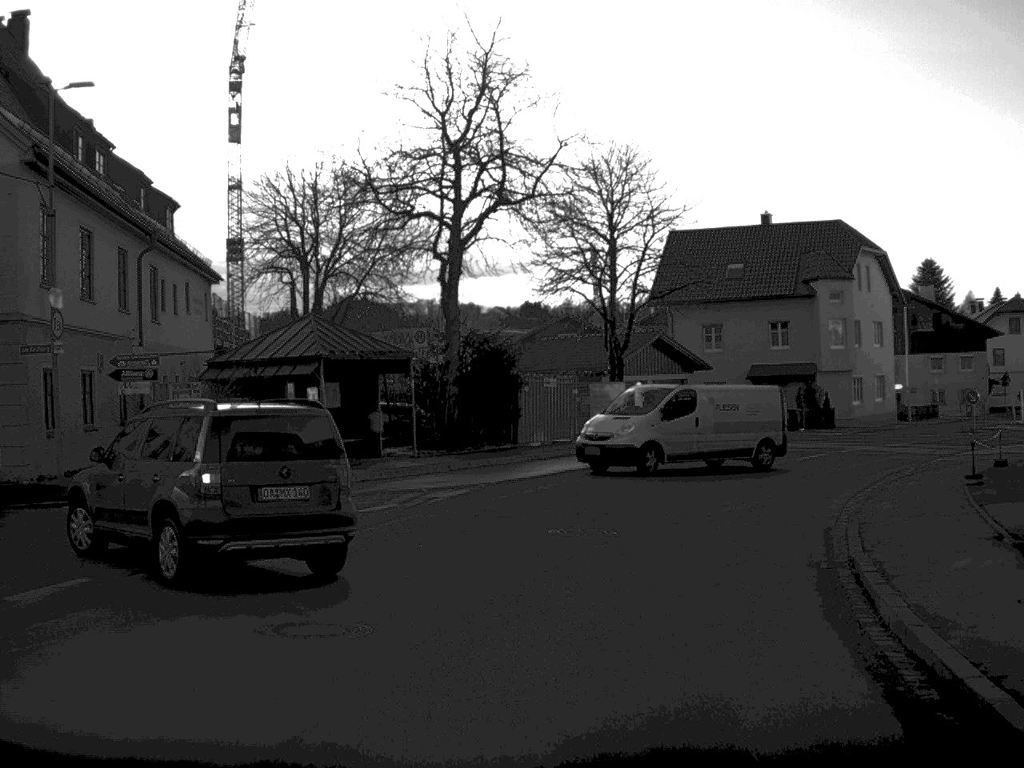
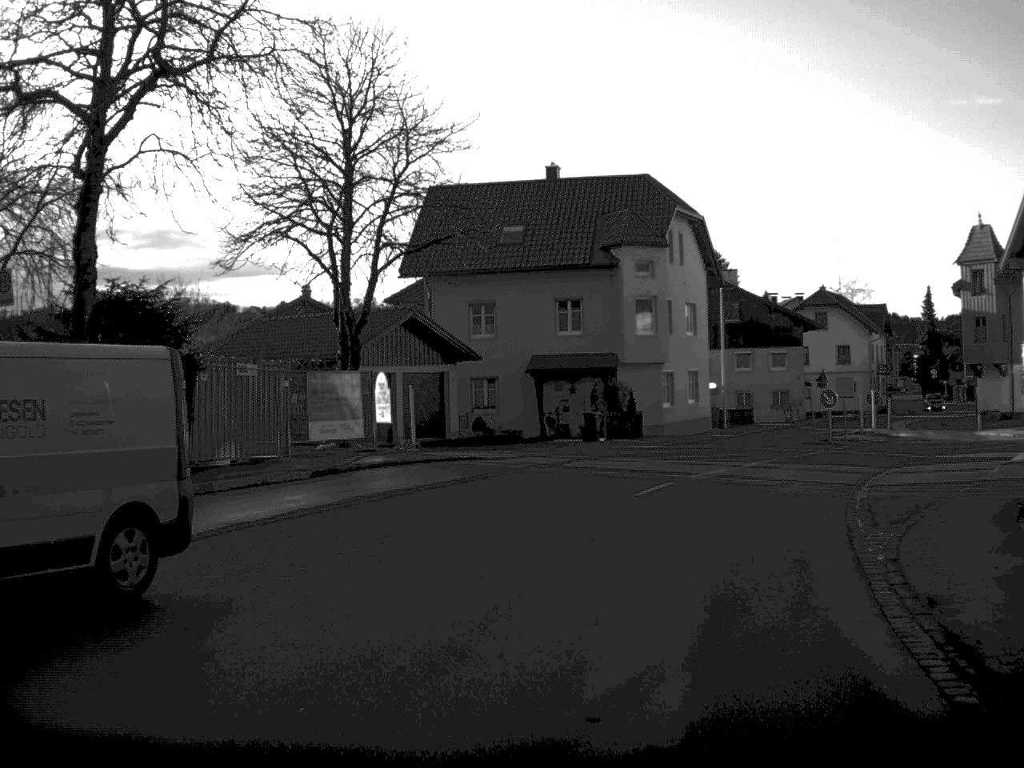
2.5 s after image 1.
(+1.2, +13.4) m; +11°
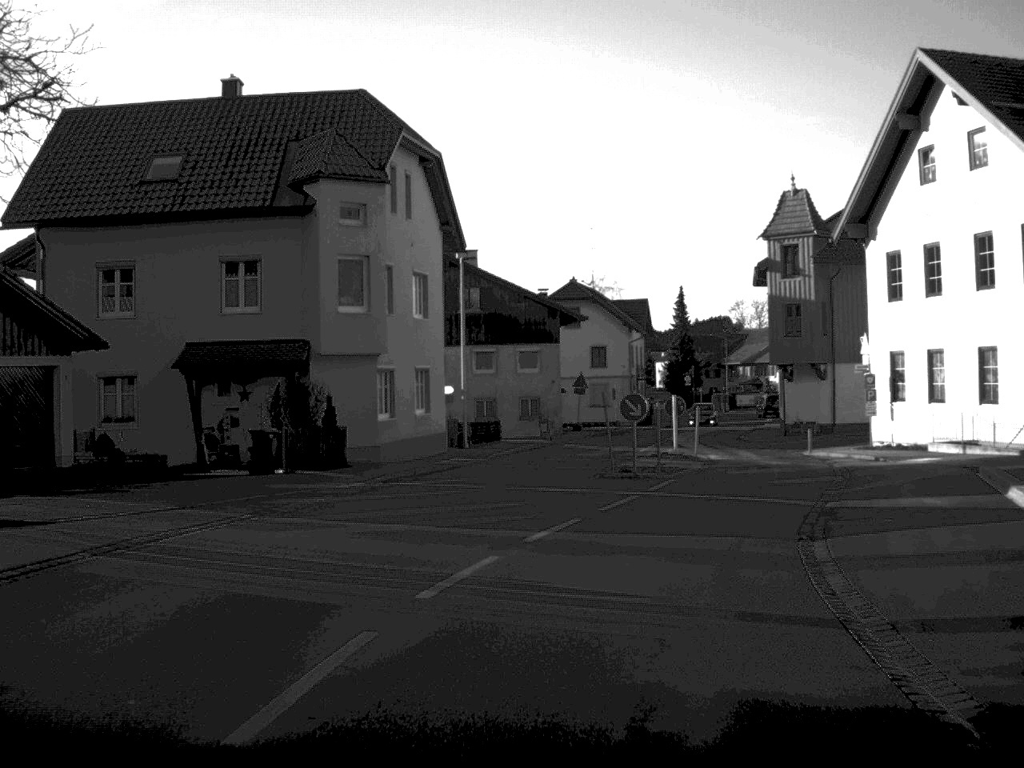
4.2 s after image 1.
(+1.5, +14.6) m; +12°
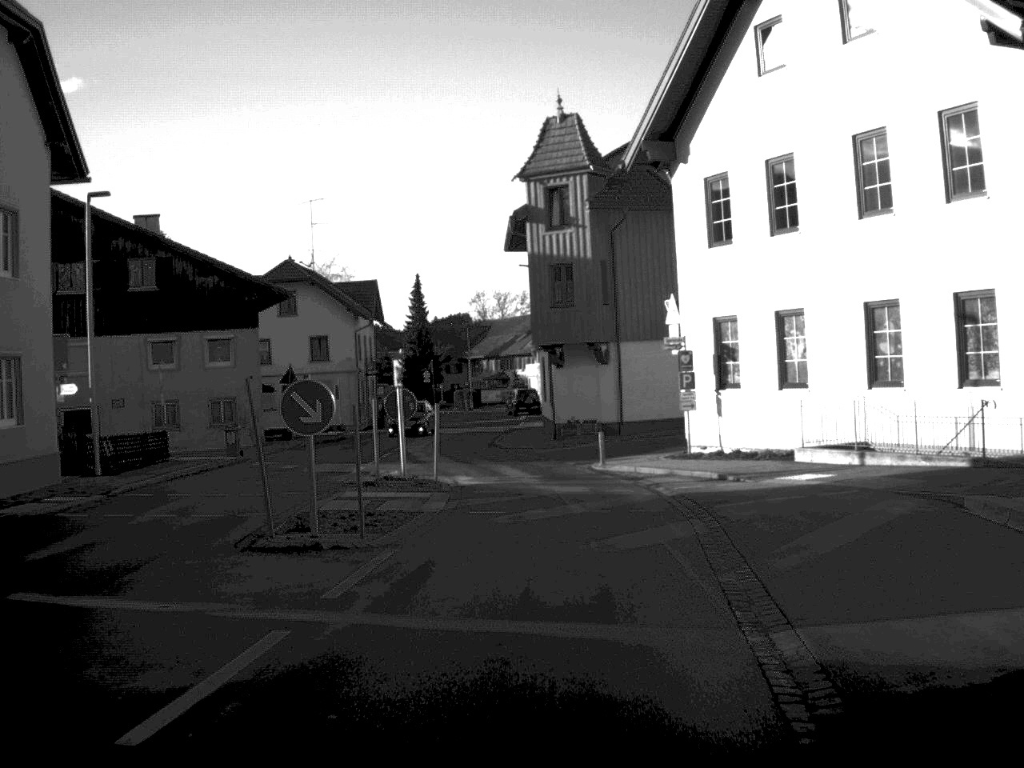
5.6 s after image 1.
(+1.4, +13.1) m; +11°
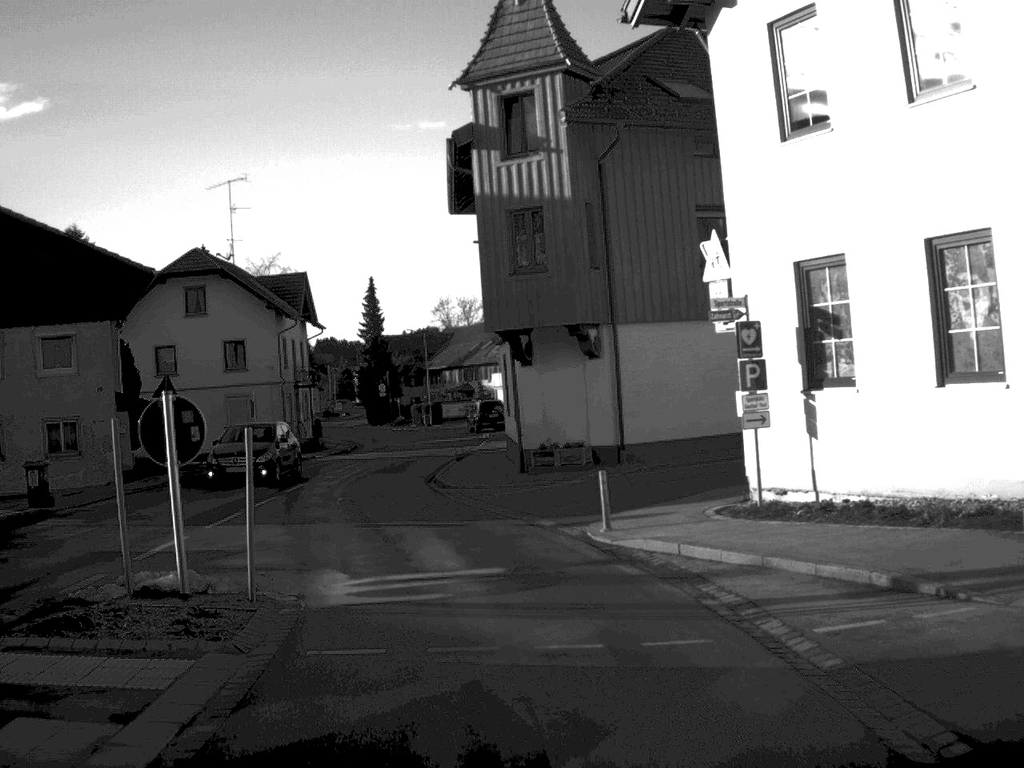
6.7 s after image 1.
(+0.3, +13.3) m; +1°
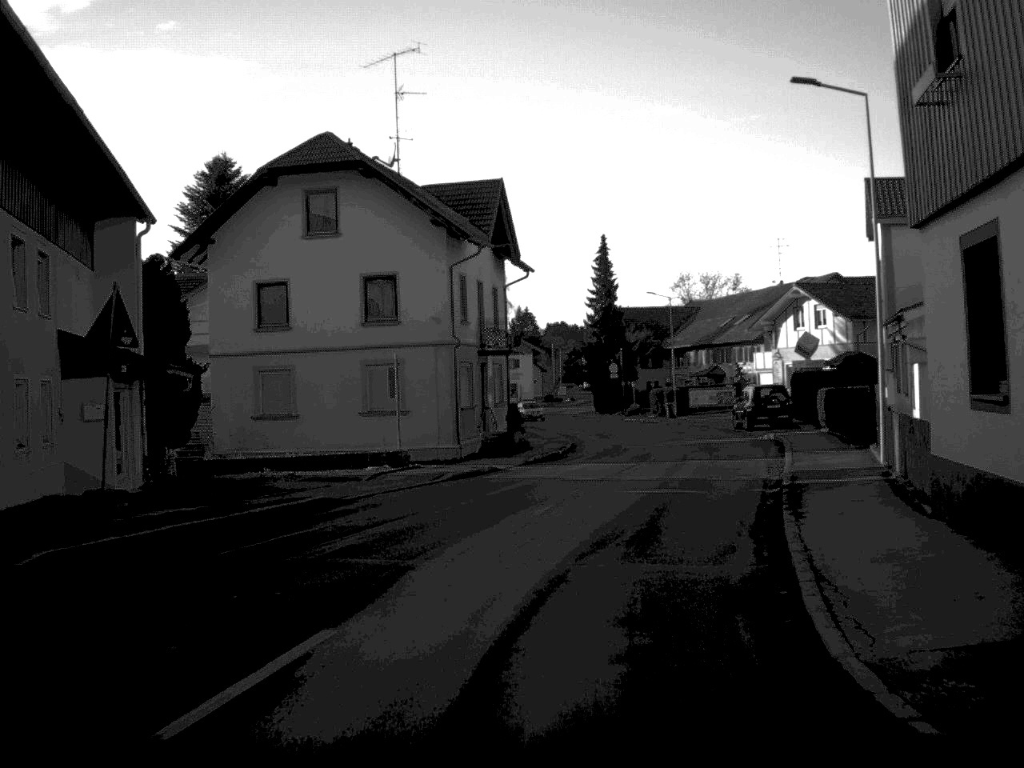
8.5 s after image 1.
(-2.3, +22.1) m; -10°
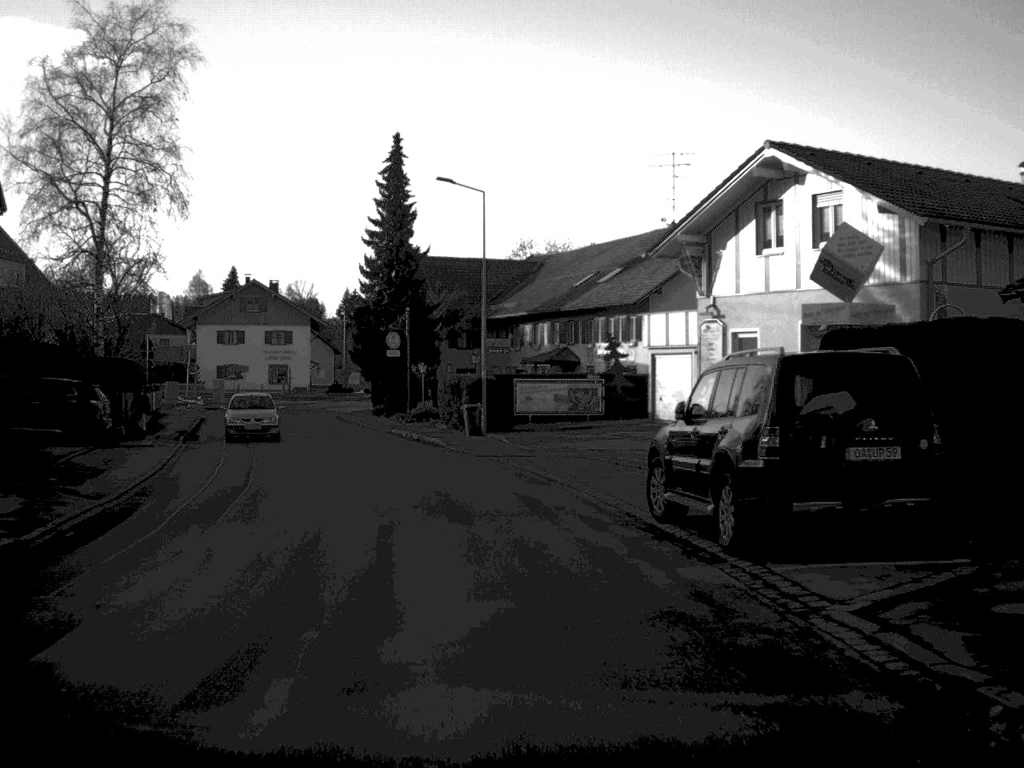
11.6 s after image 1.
(+5.3, +39.5) m; +7°
